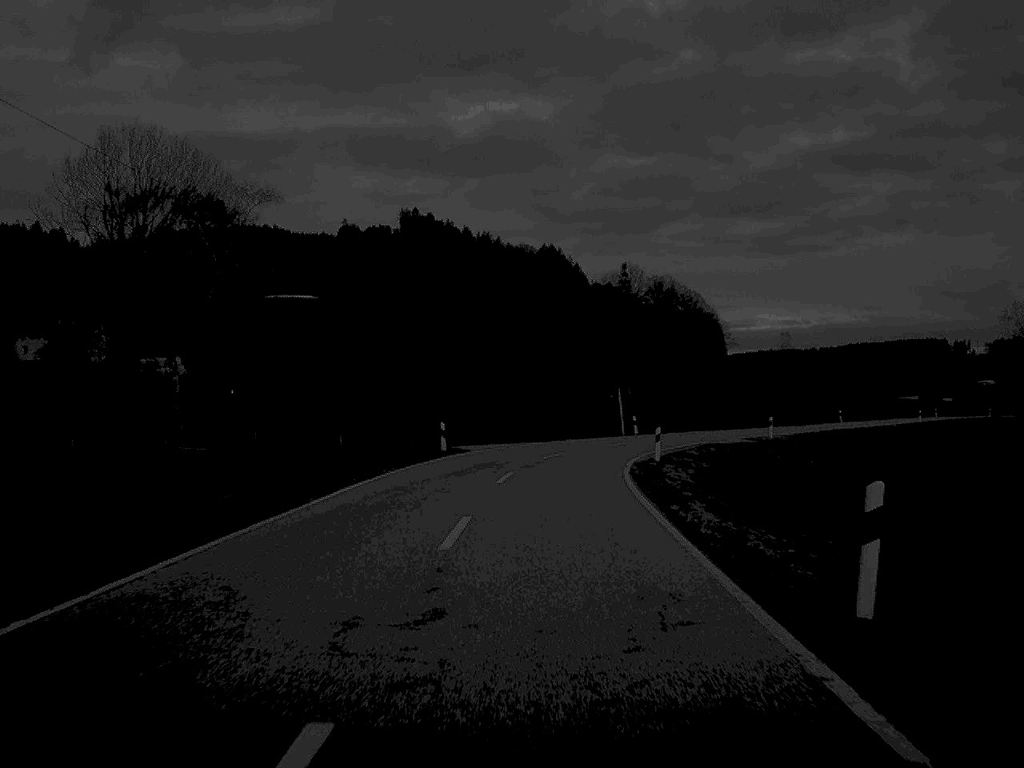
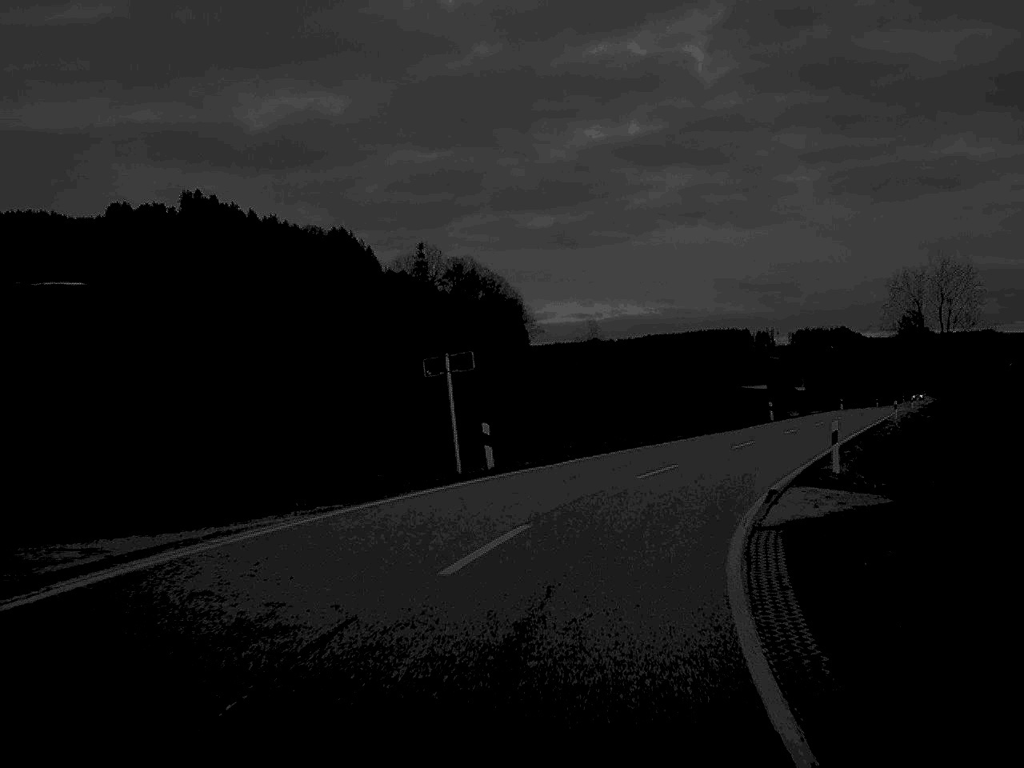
(+2.1, +38.8) m; +10°
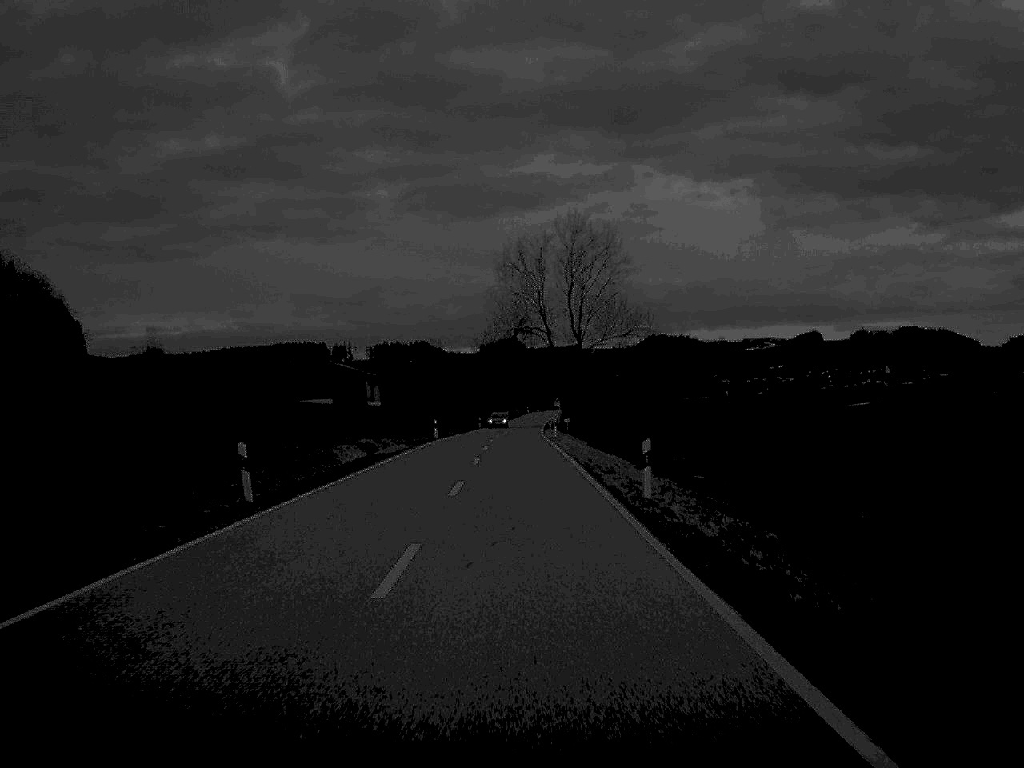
(+10.6, +46.7) m; +19°
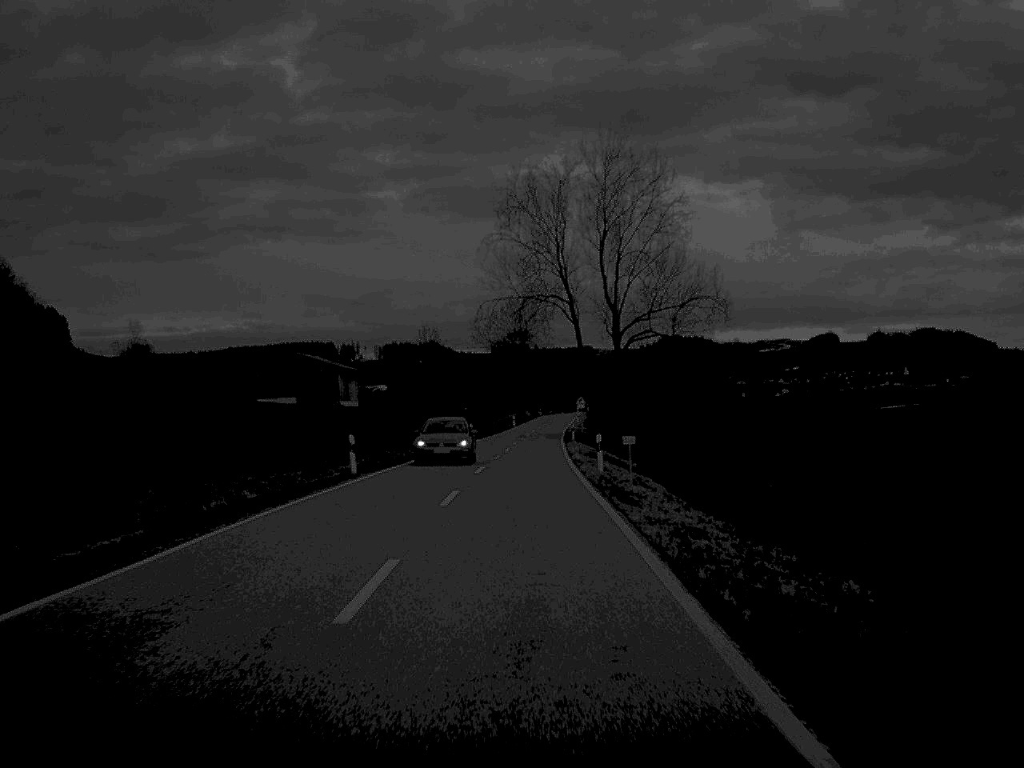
(-0.1, +37.0) m; 0°
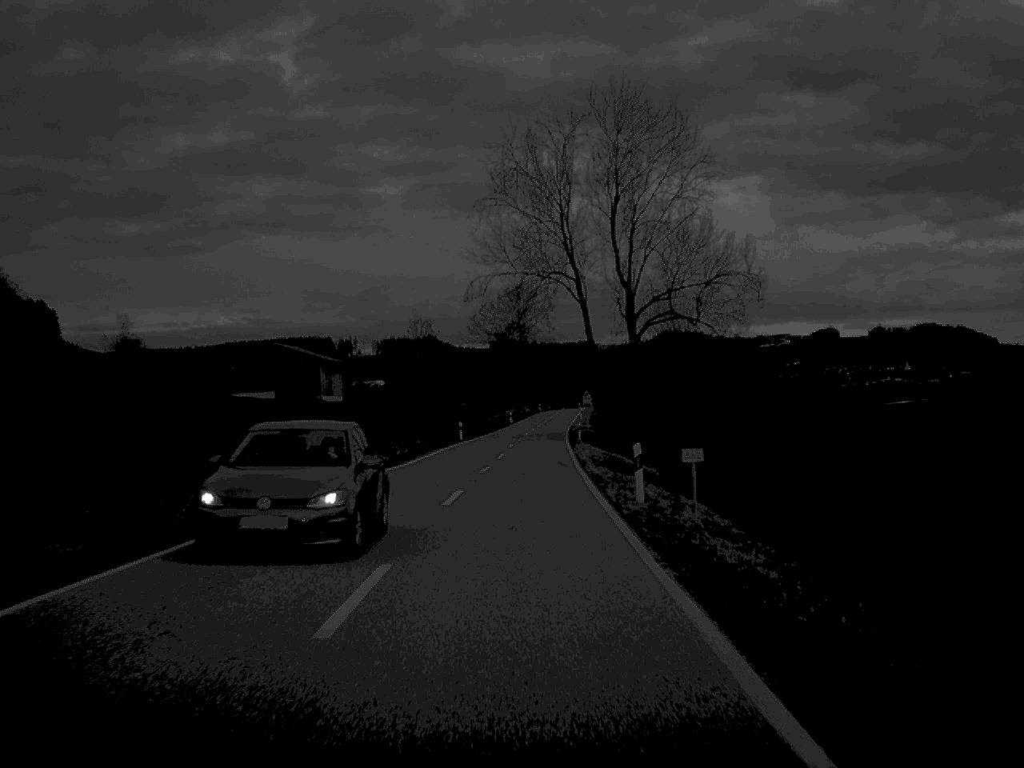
(0.0, +12.4) m; 0°
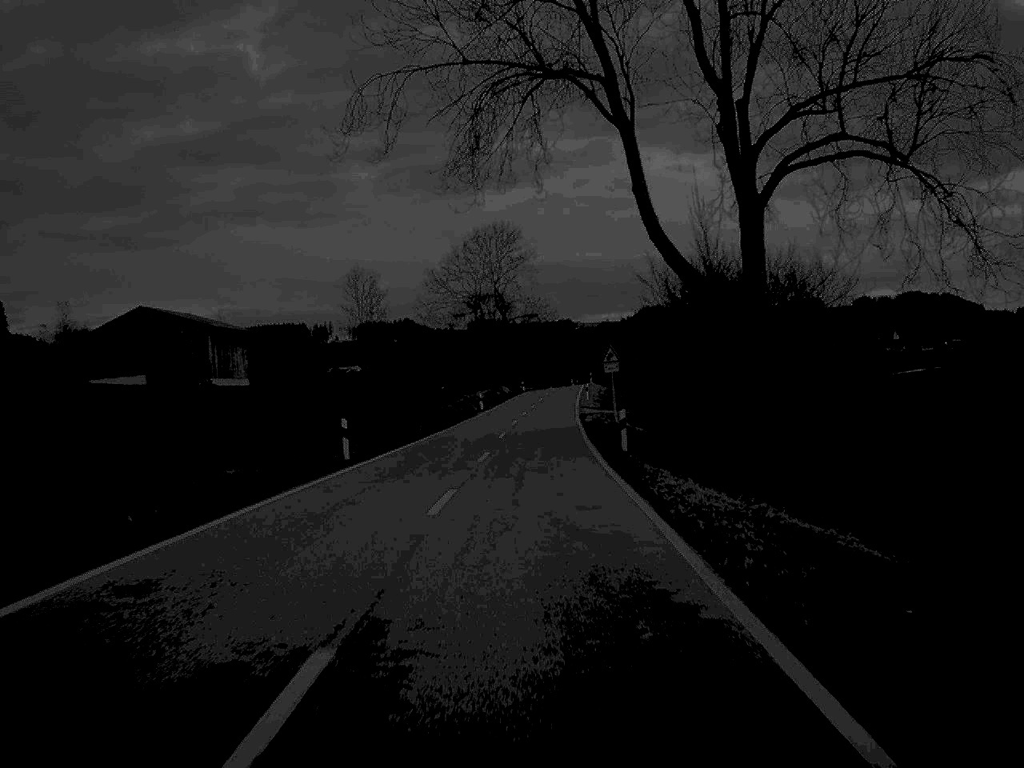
(+0.2, +41.2) m; +1°
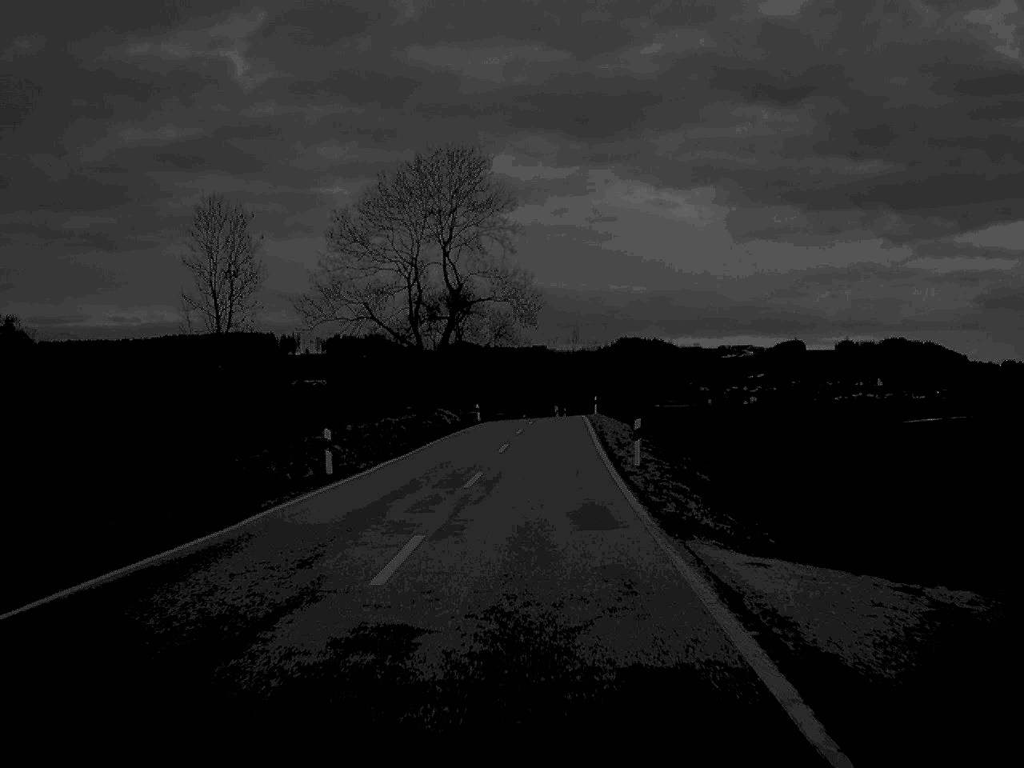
(+0.8, +52.5) m; +1°
